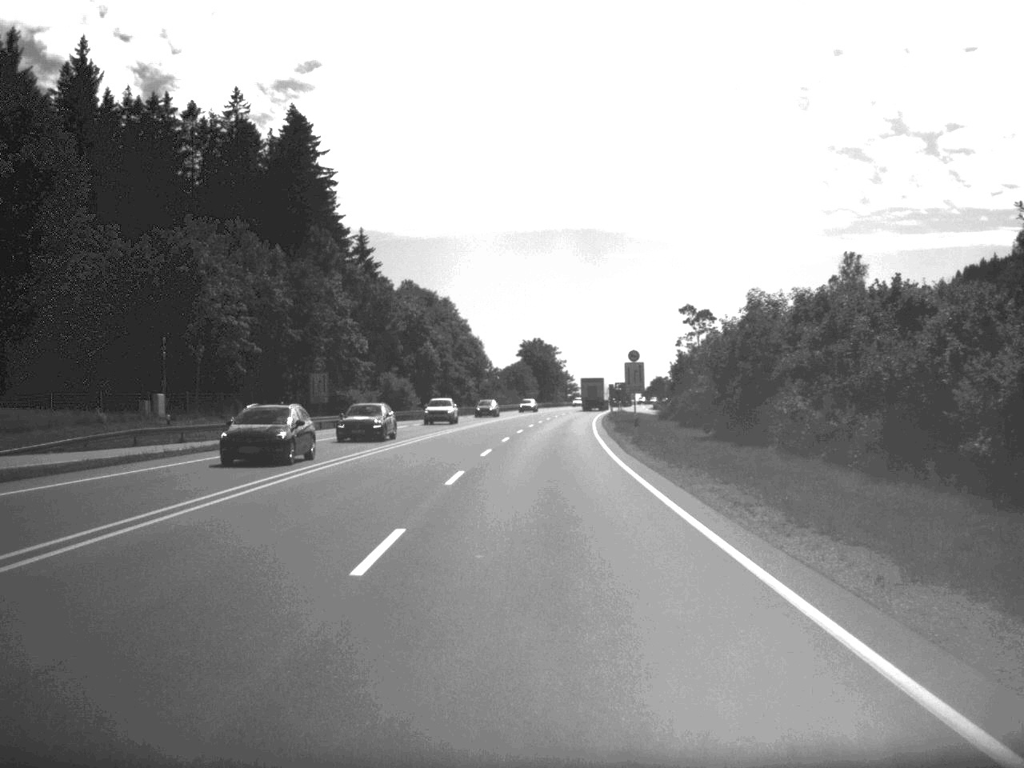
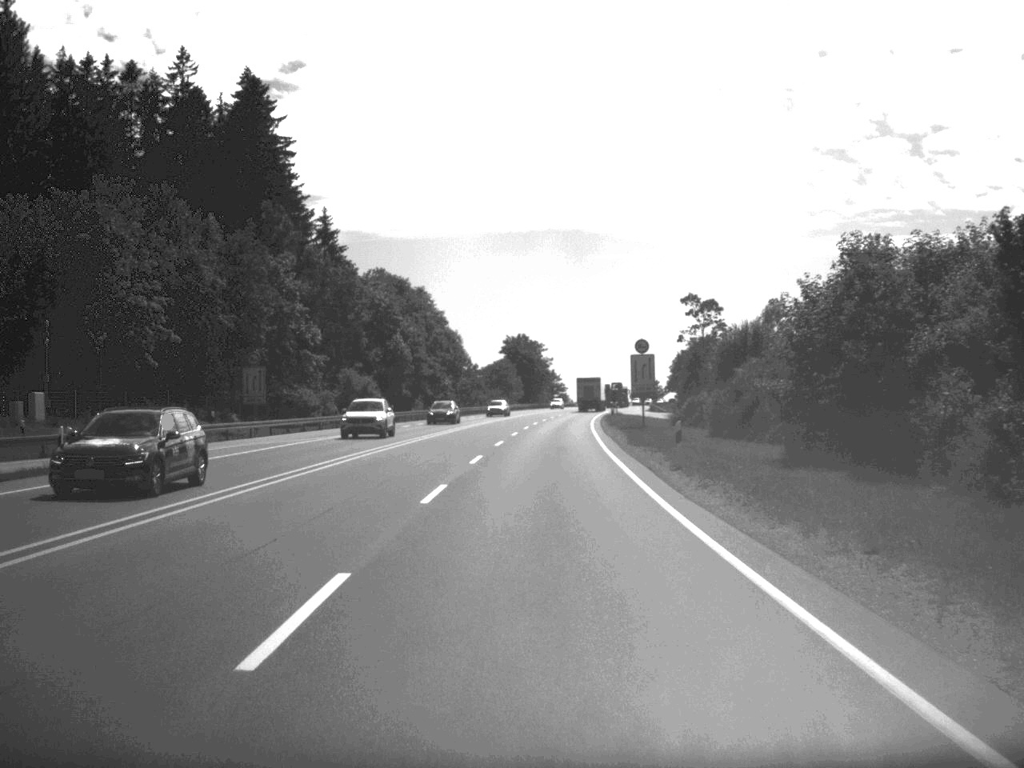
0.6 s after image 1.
(+0.1, +15.8) m; +1°
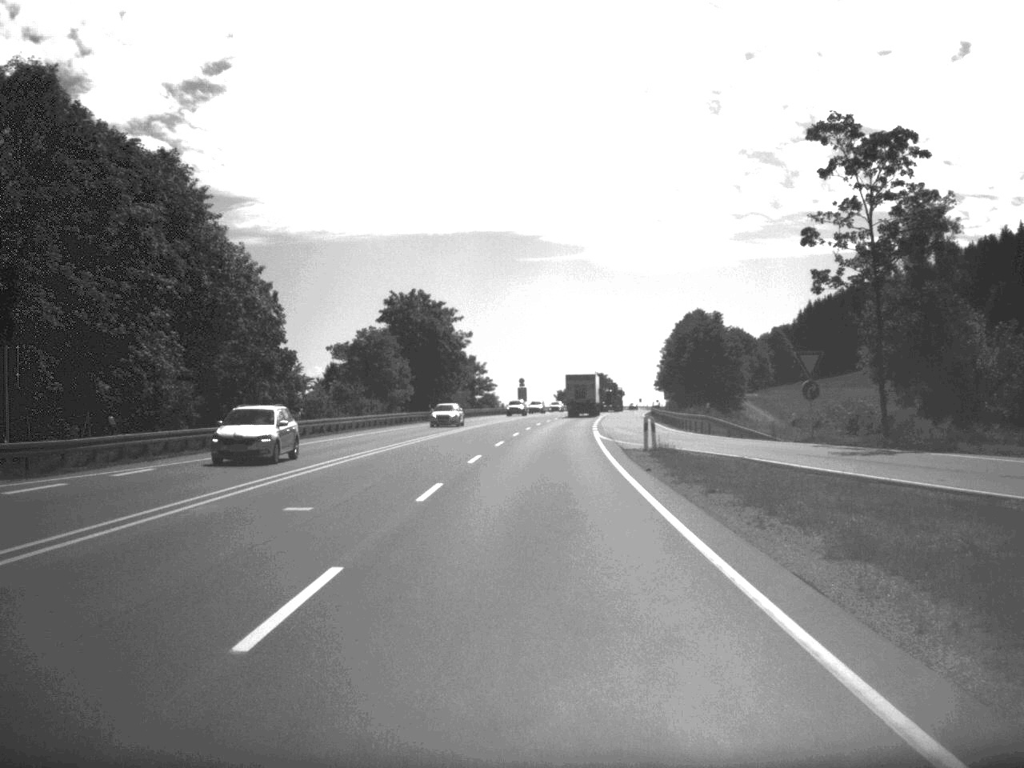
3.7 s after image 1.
(+2.3, +82.2) m; +3°
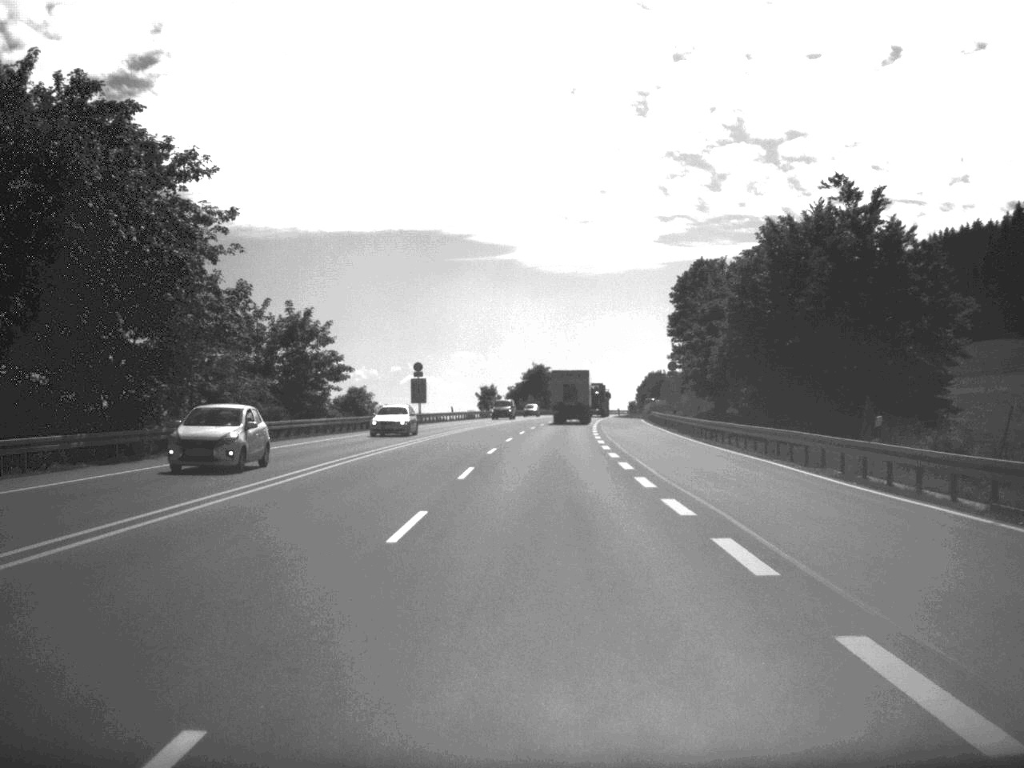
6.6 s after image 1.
(+1.9, +76.8) m; +3°
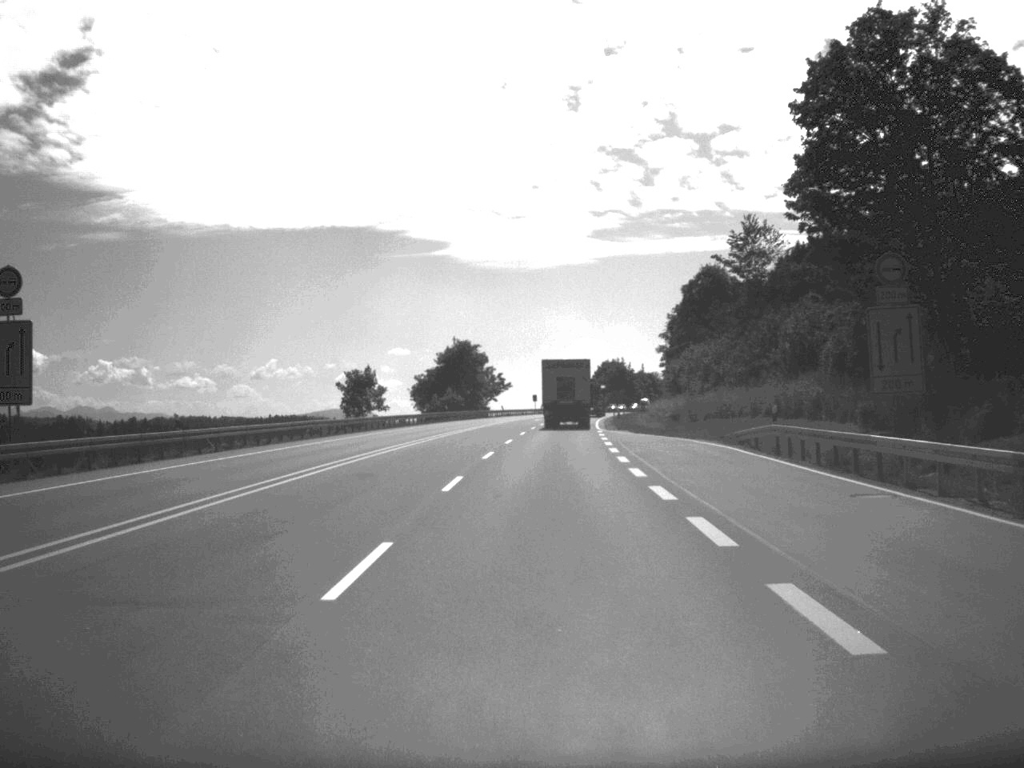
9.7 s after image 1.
(+1.8, +74.8) m; +3°
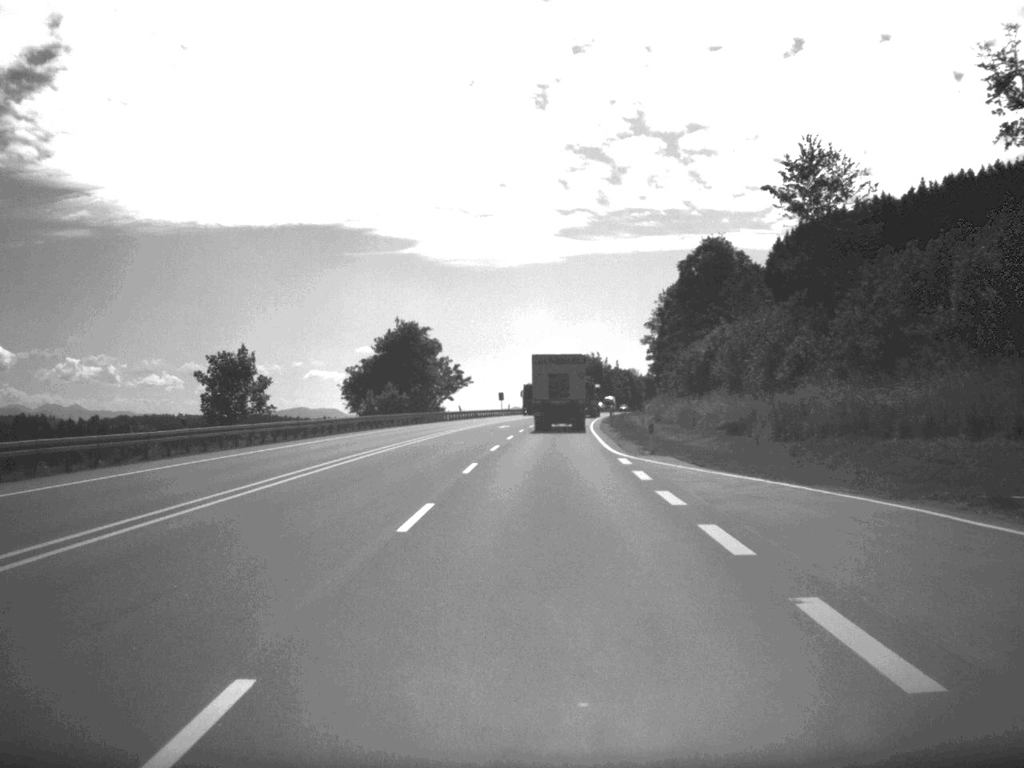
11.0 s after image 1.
(+0.3, +30.6) m; +1°
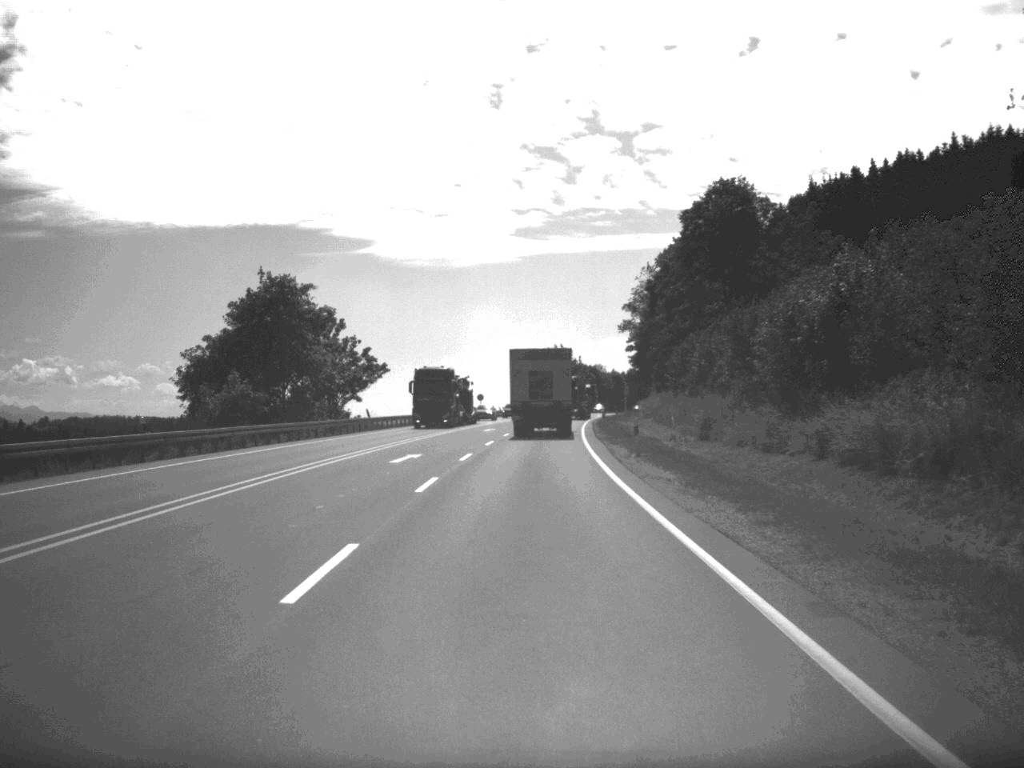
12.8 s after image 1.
(+0.7, +40.4) m; +2°
